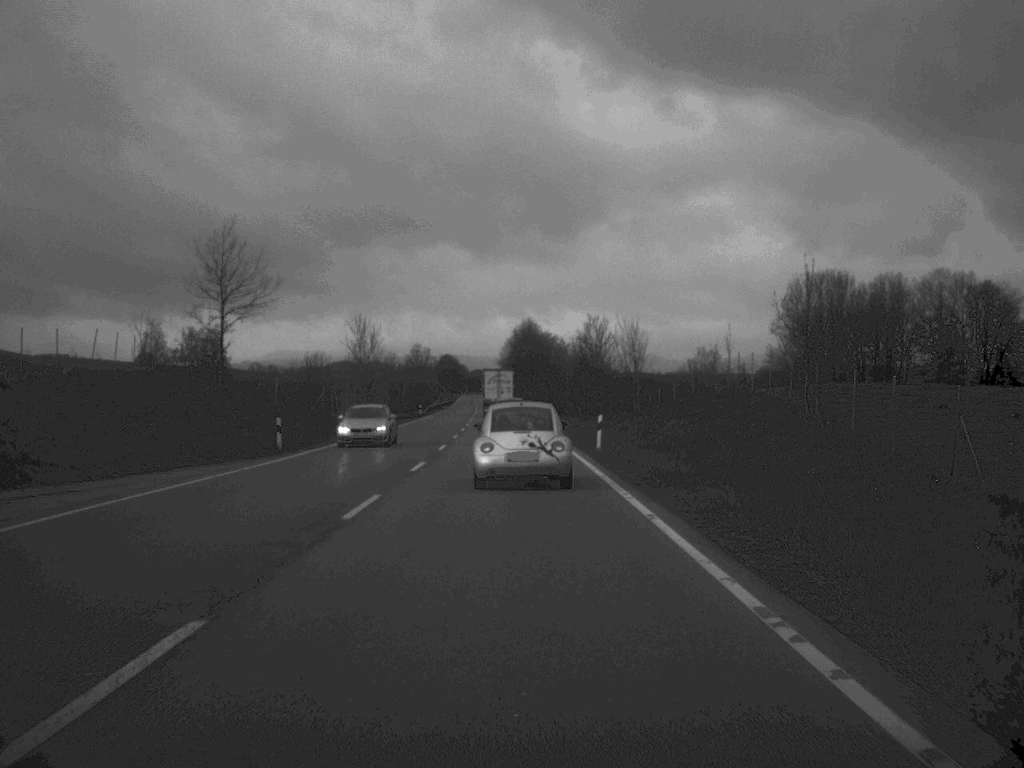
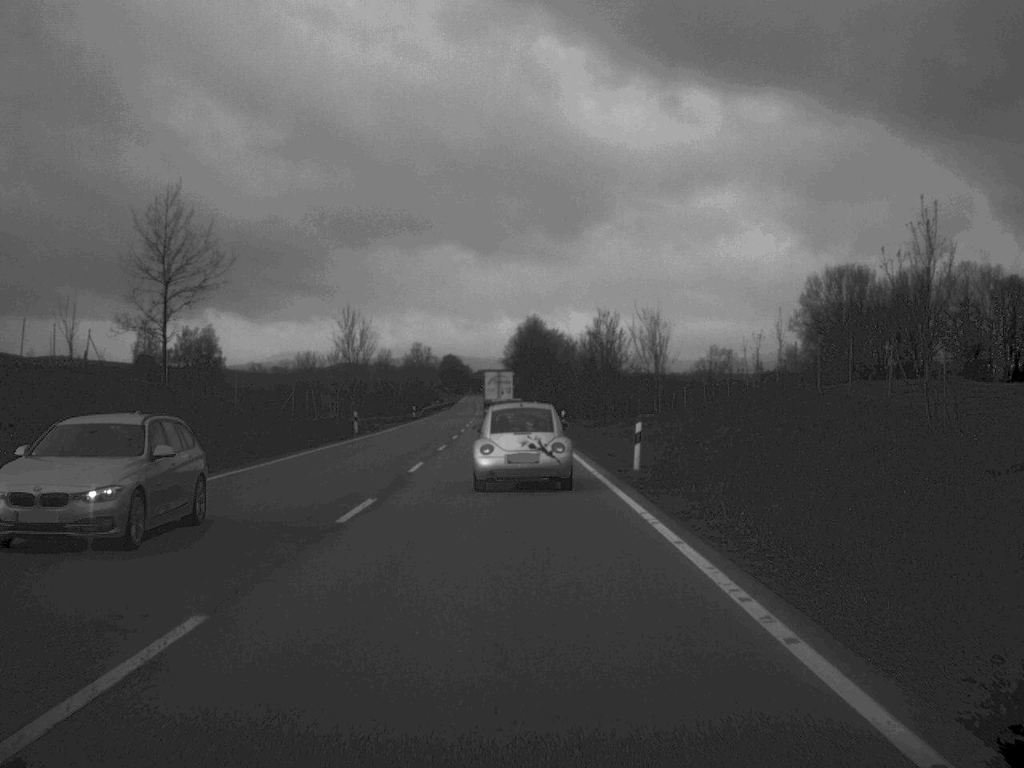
(0.0, +11.7) m; 0°
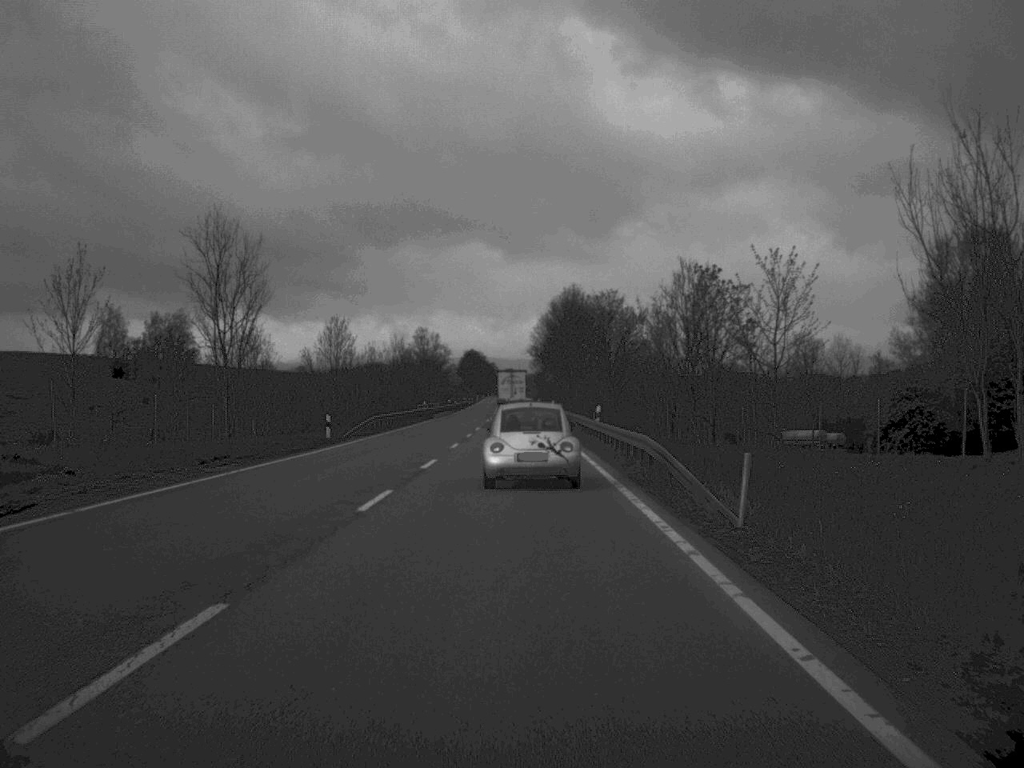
(-0.8, +57.9) m; -1°
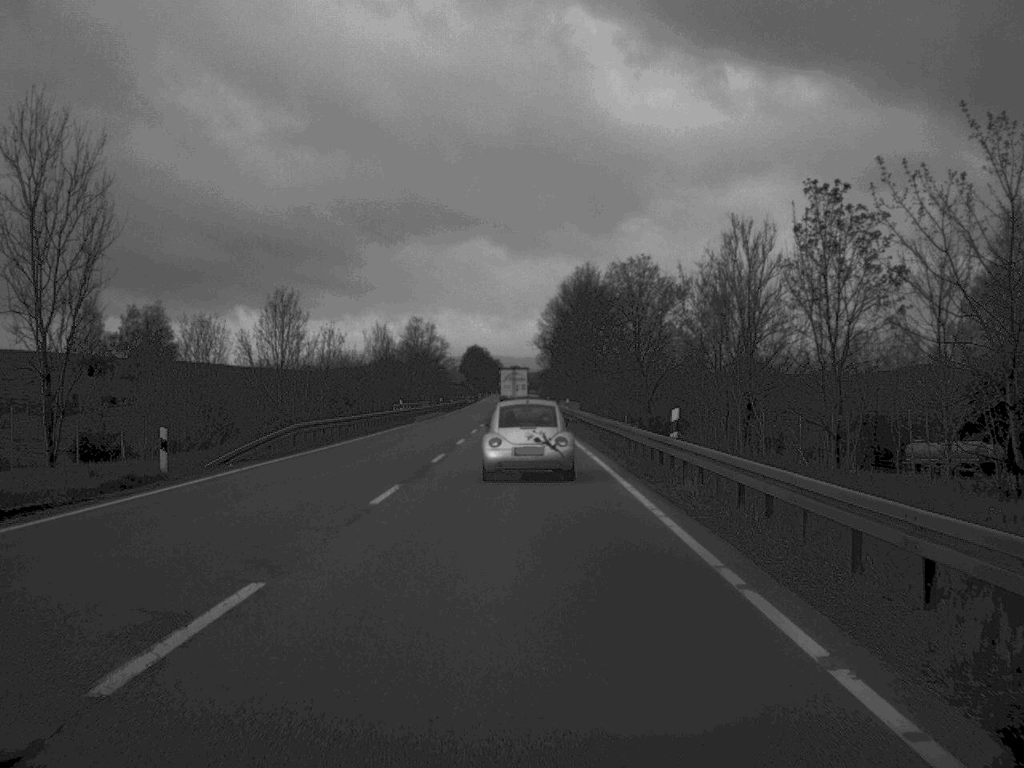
(-0.1, +22.5) m; 0°
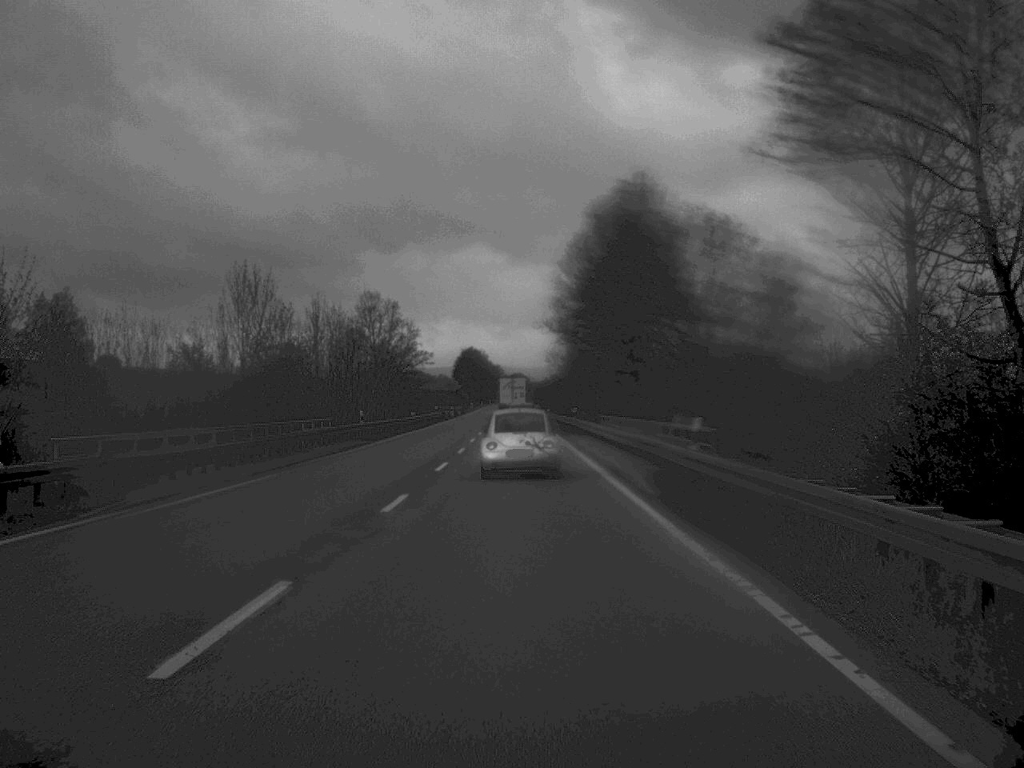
(-0.2, +58.2) m; 0°
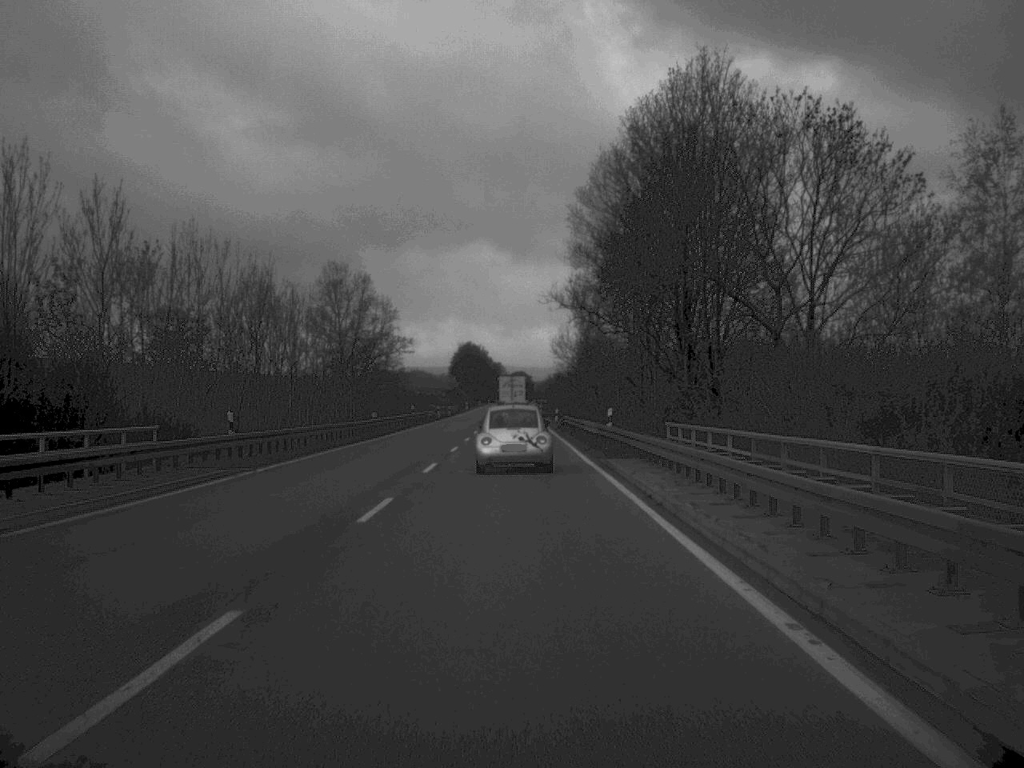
(0.0, +25.8) m; 0°
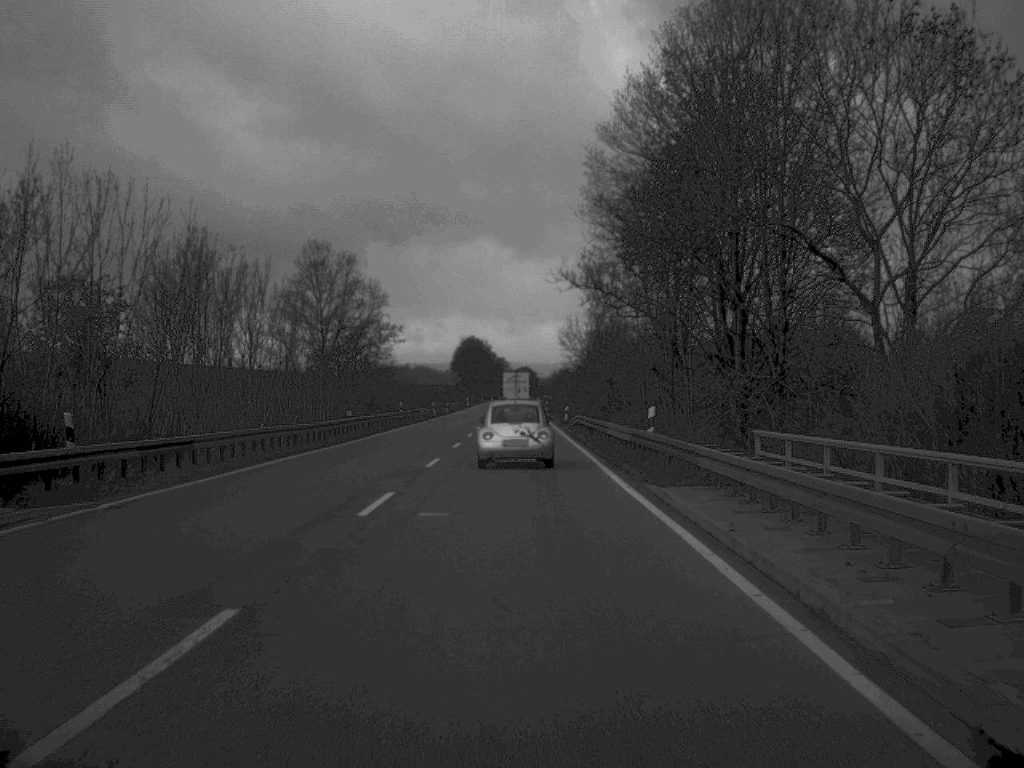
(0.0, +11.7) m; 0°
